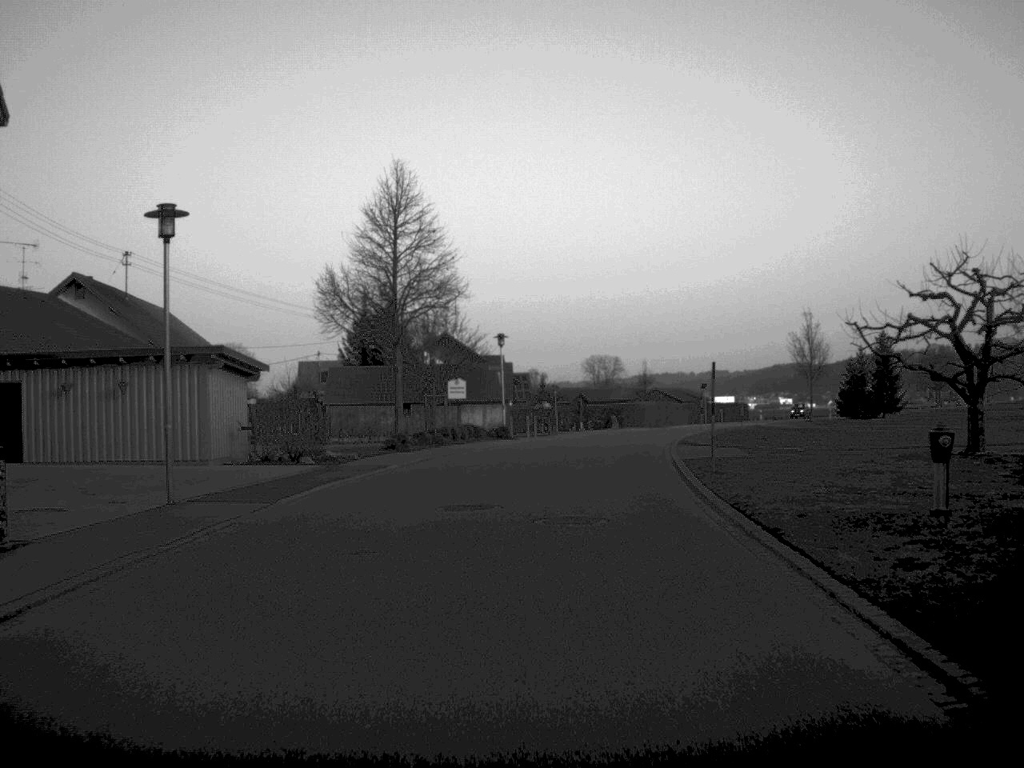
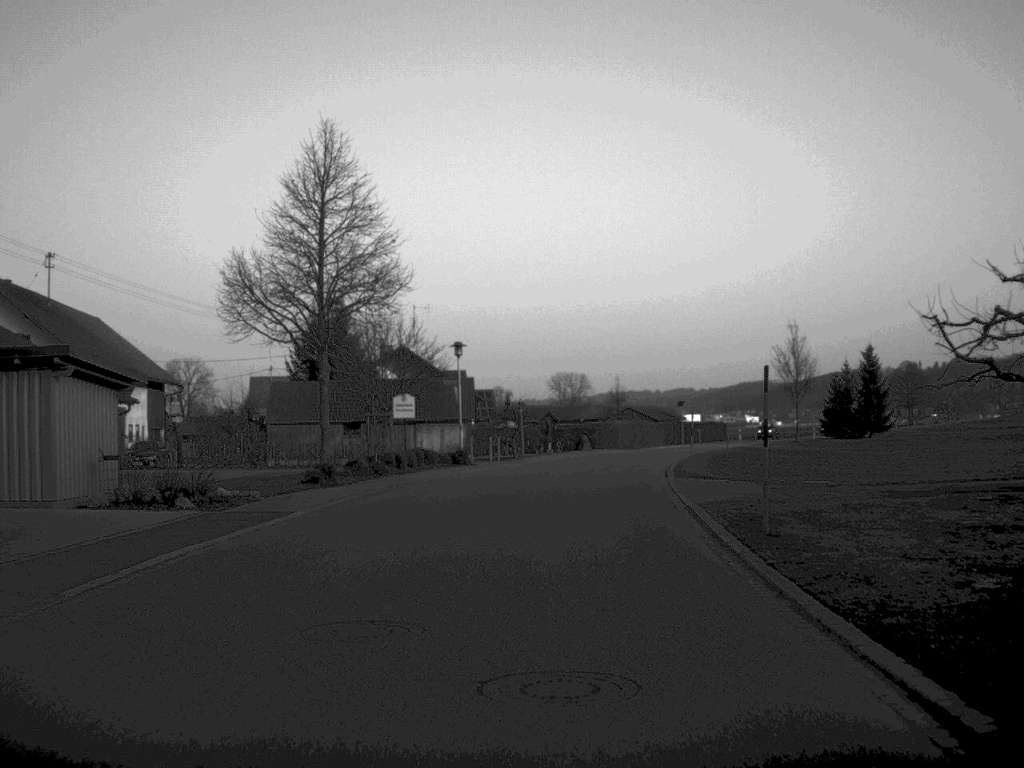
(+0.1, +7.8) m; +2°
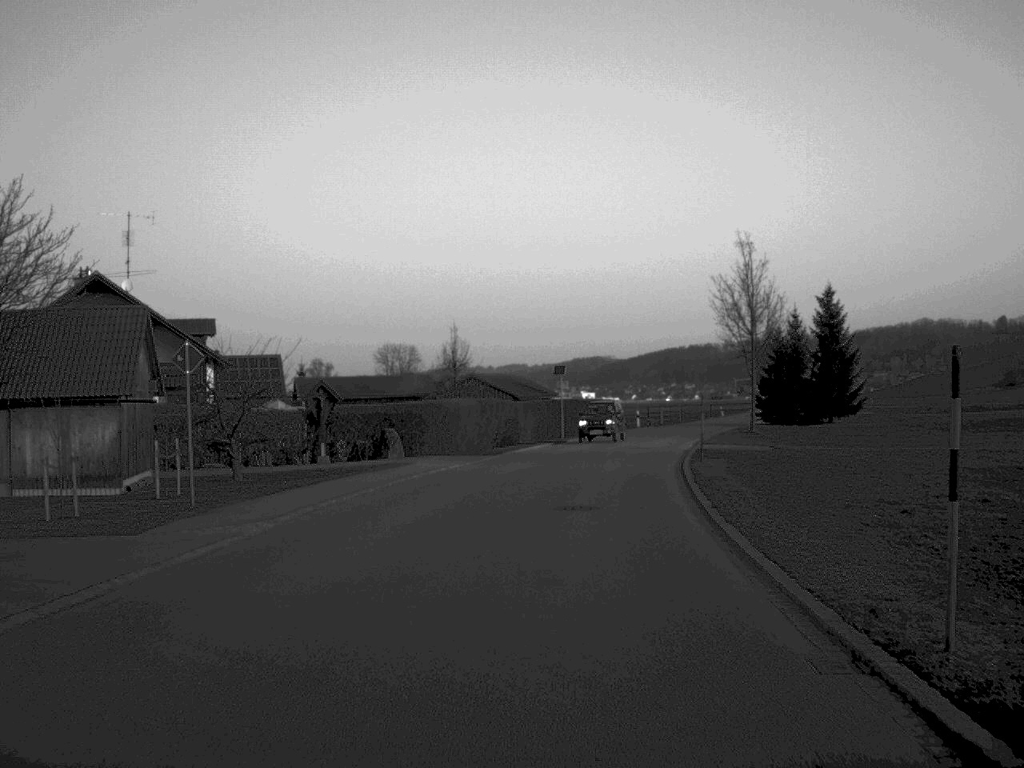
(+2.4, +39.8) m; +8°
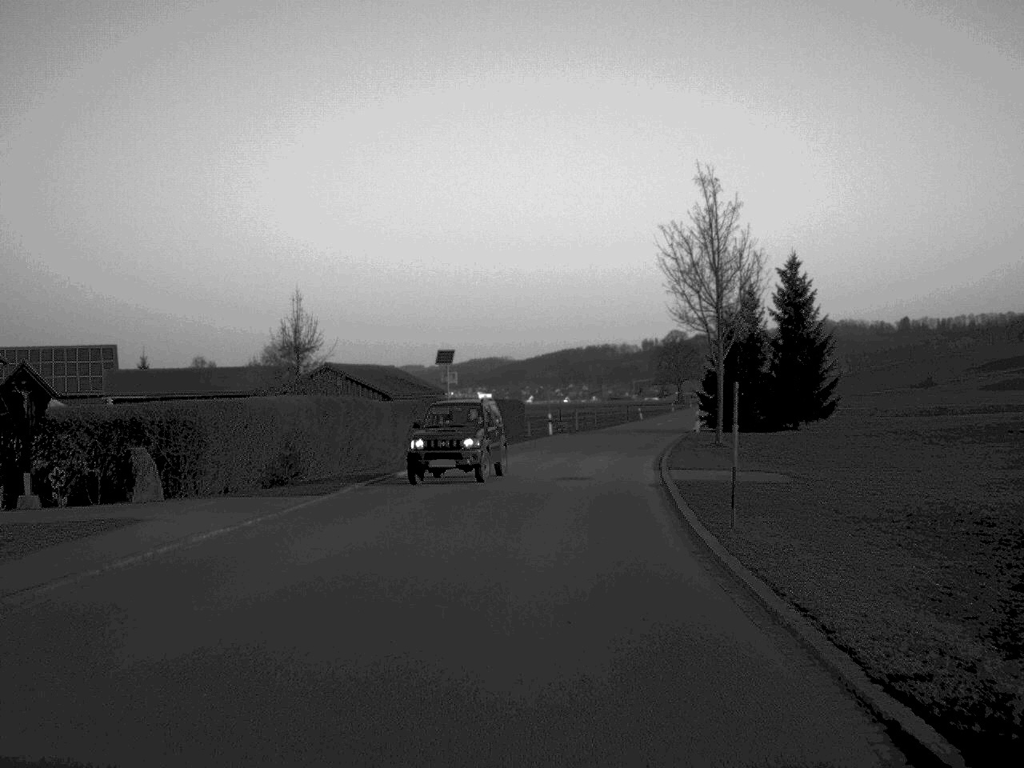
(+0.7, +17.8) m; +5°
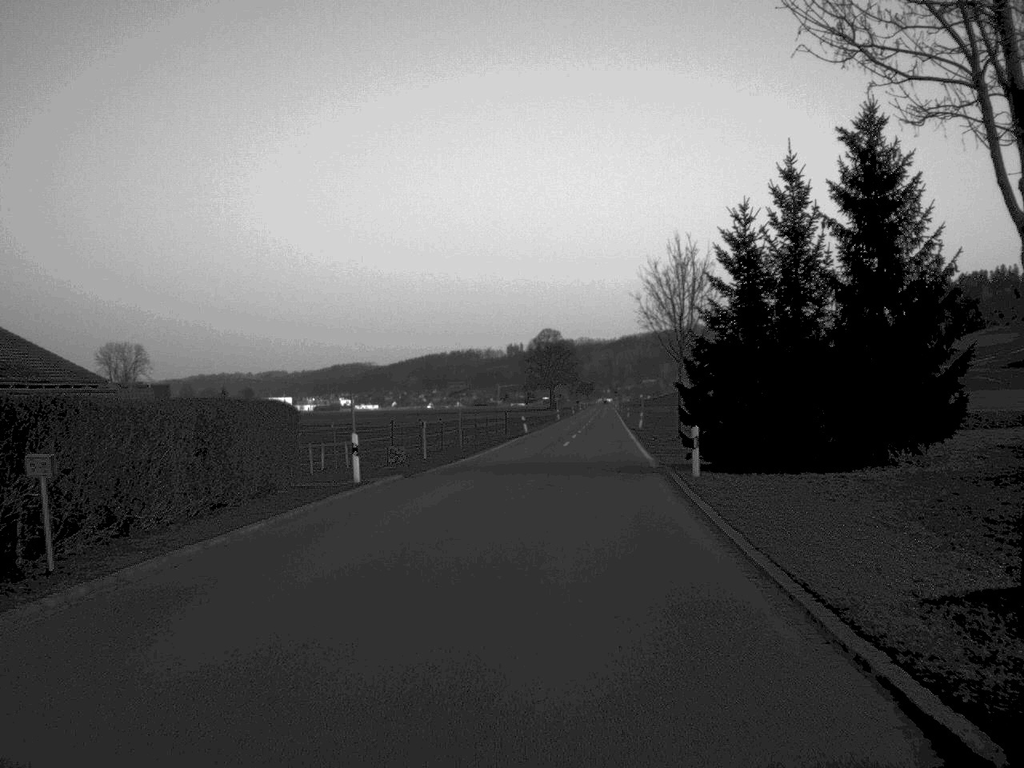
(+1.7, +34.1) m; +6°
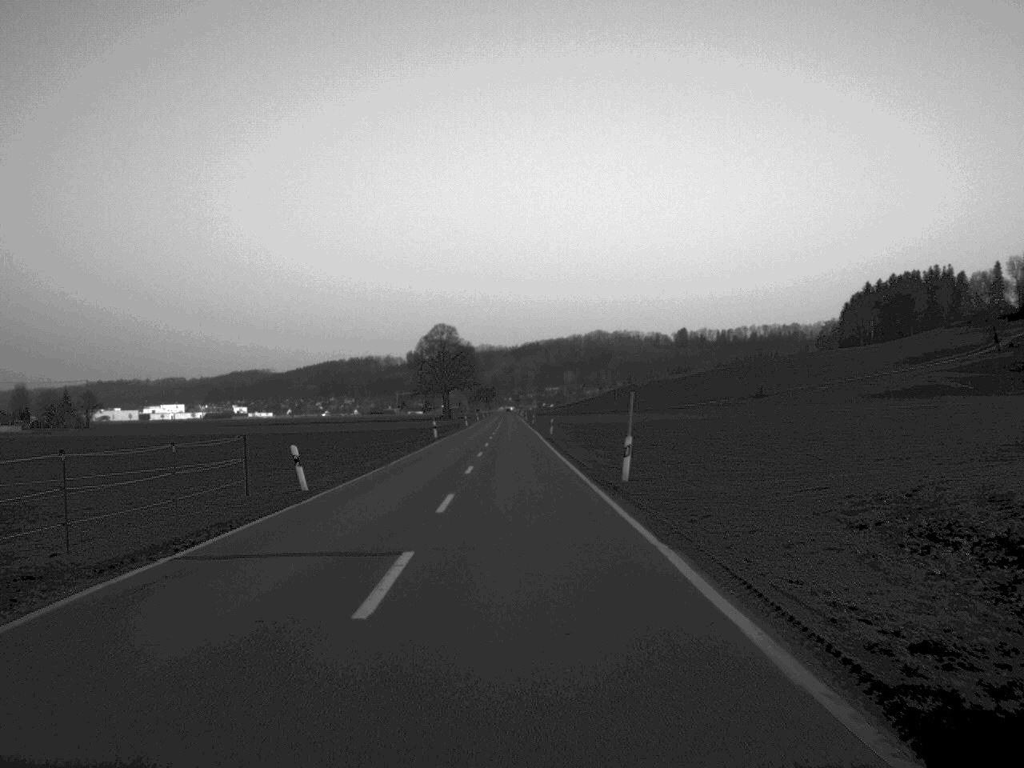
(+2.5, +49.9) m; +4°
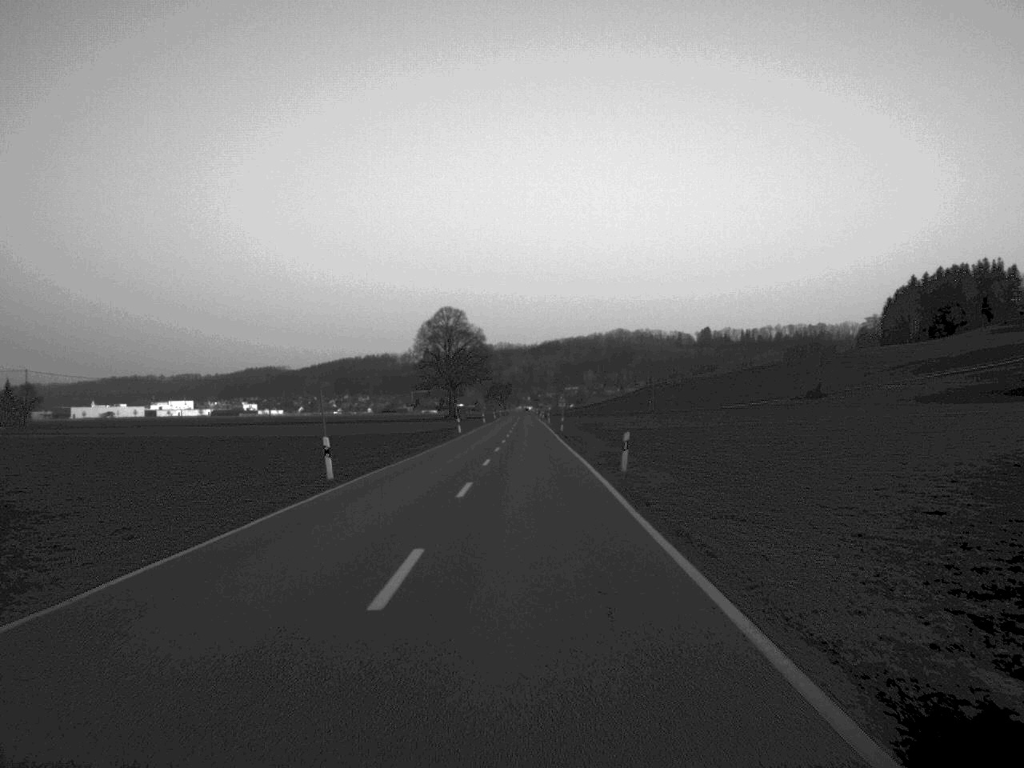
(-0.4, +45.9) m; -1°
